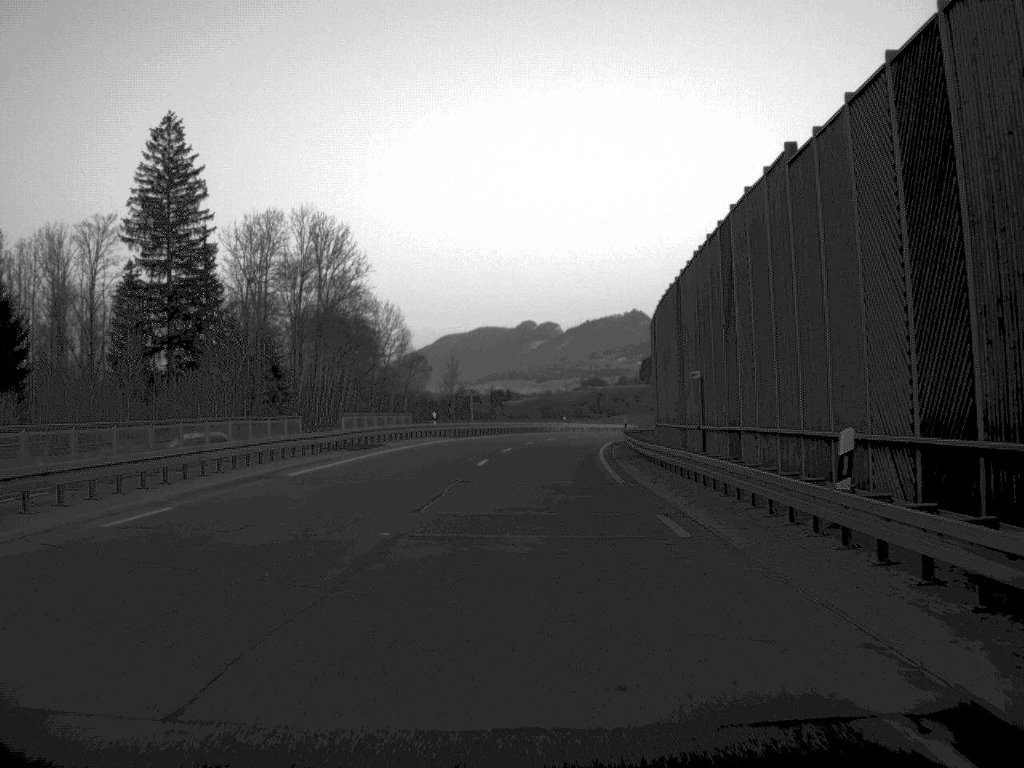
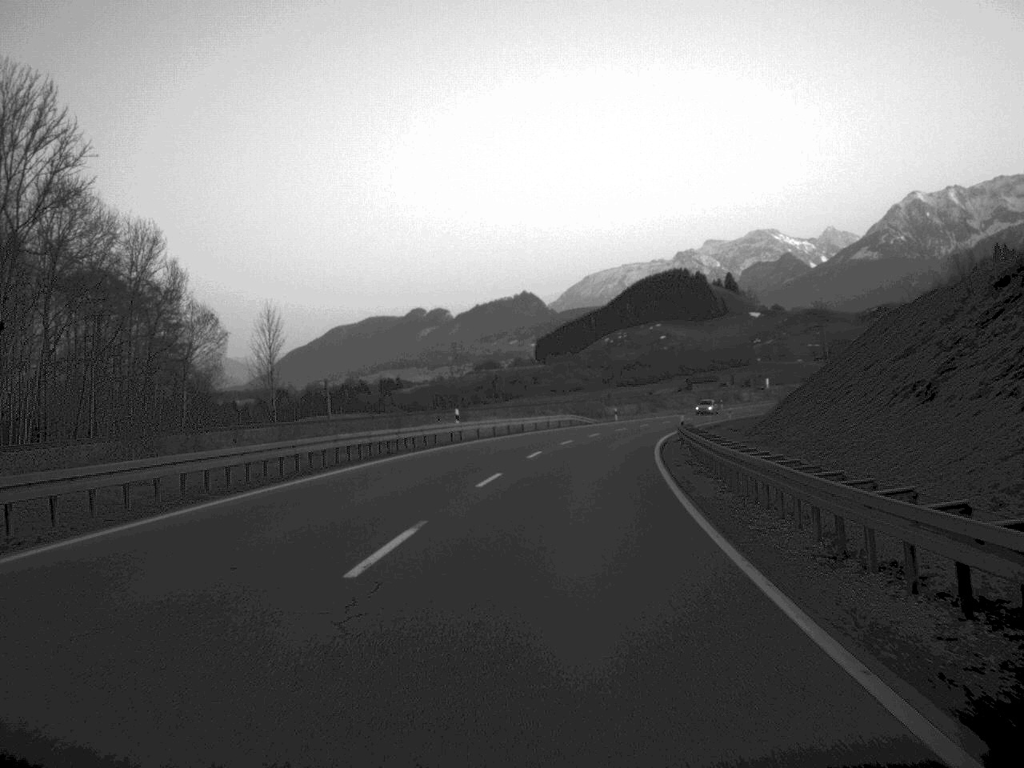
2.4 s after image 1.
(+1.8, +59.5) m; +5°
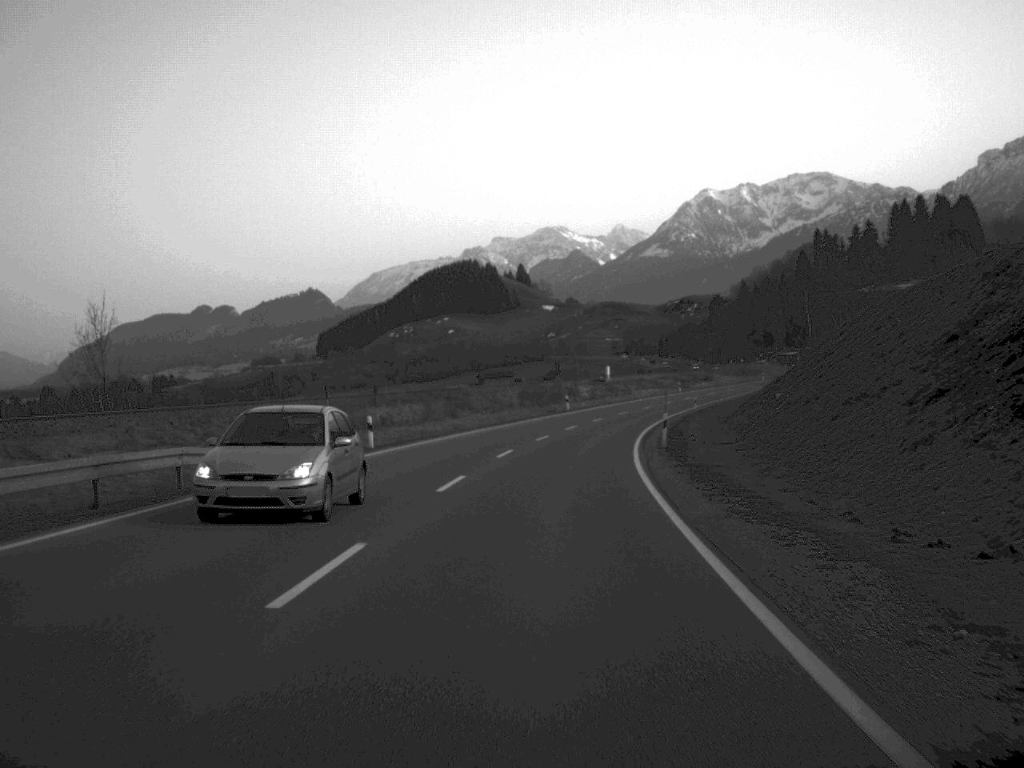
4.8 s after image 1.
(+5.1, +60.4) m; +10°
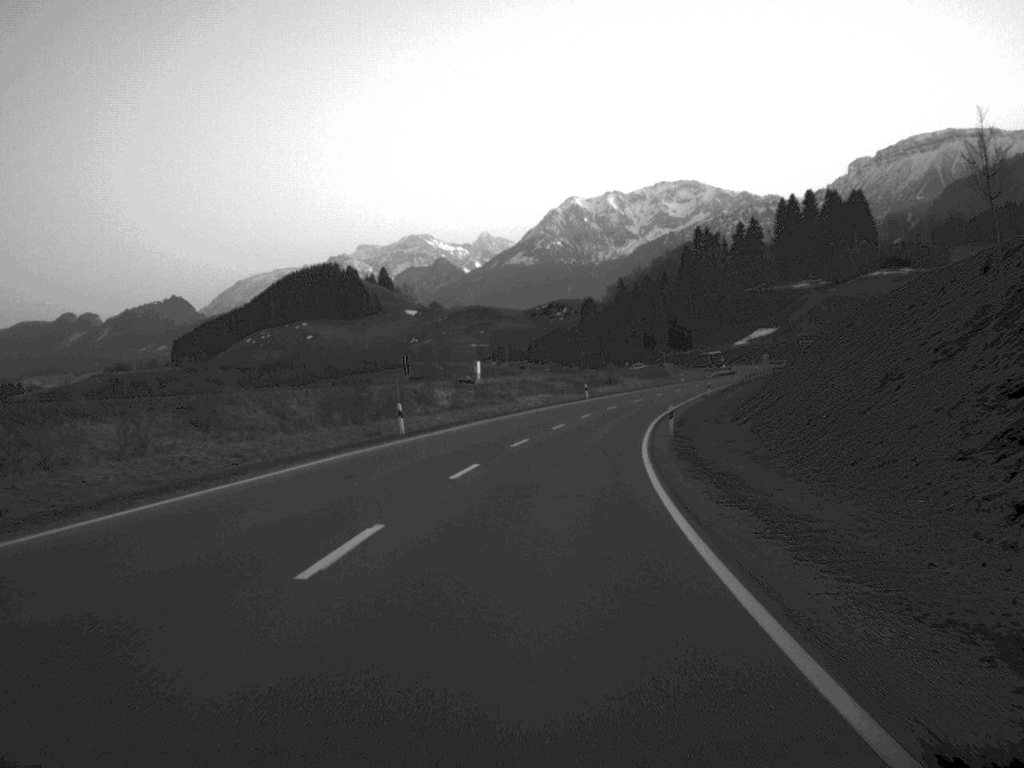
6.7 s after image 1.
(+2.4, +45.6) m; +6°
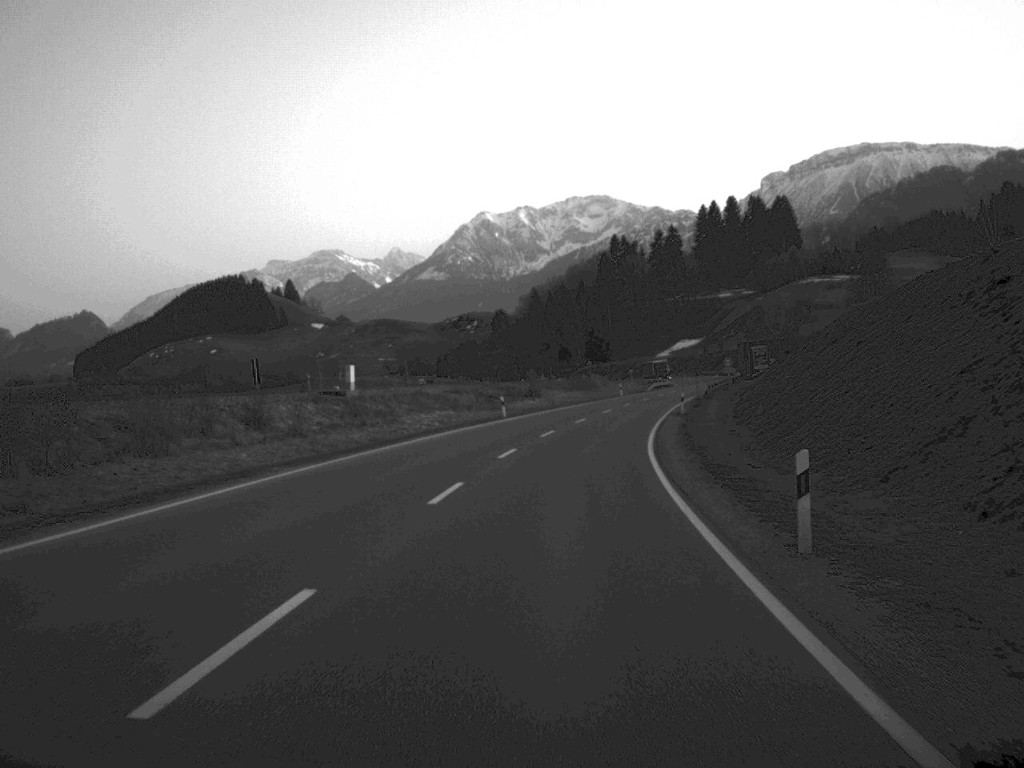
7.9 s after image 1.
(+1.0, +28.6) m; +4°
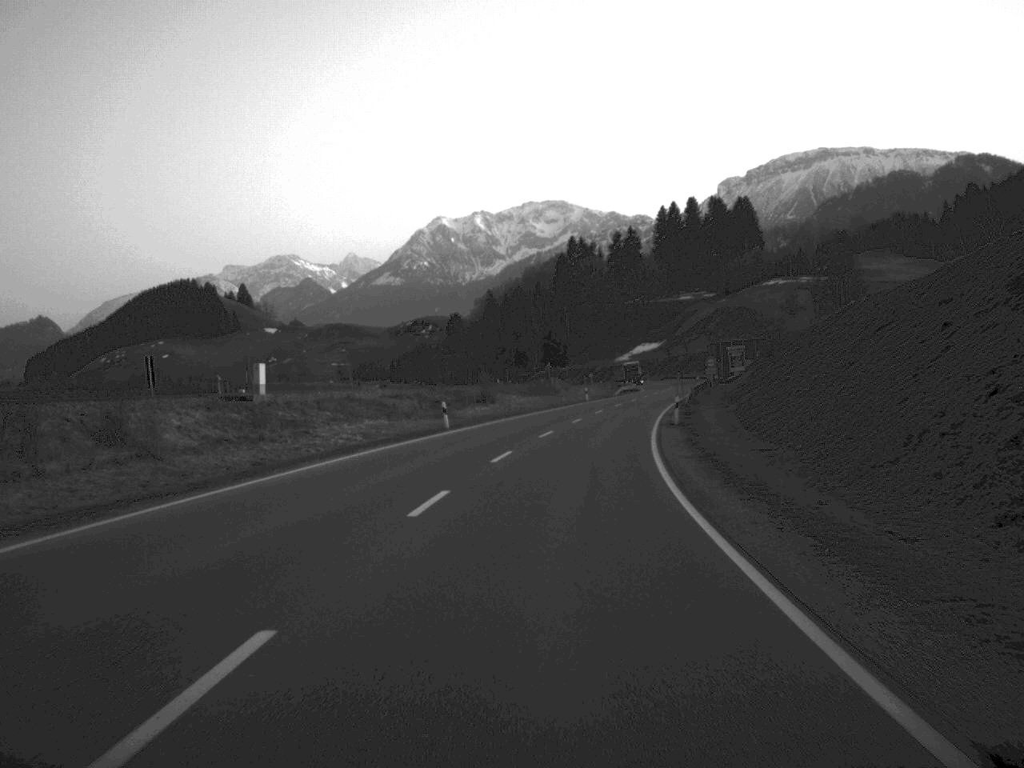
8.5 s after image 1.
(+0.2, +13.9) m; +2°
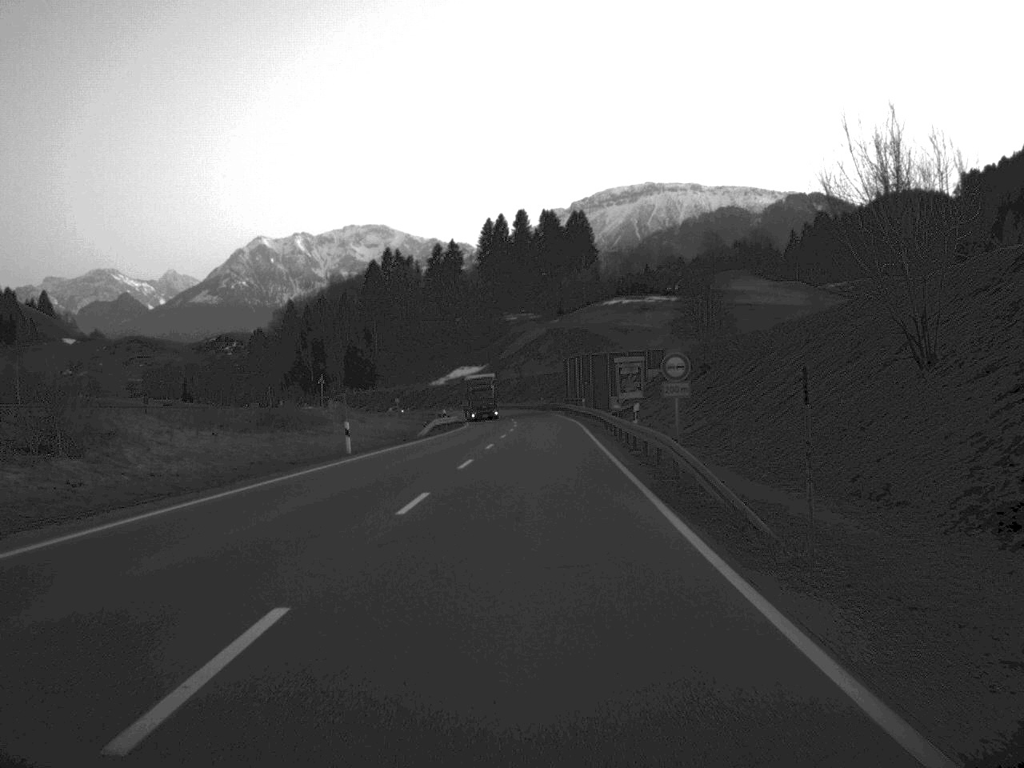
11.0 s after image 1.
(+4.4, +57.7) m; +8°
